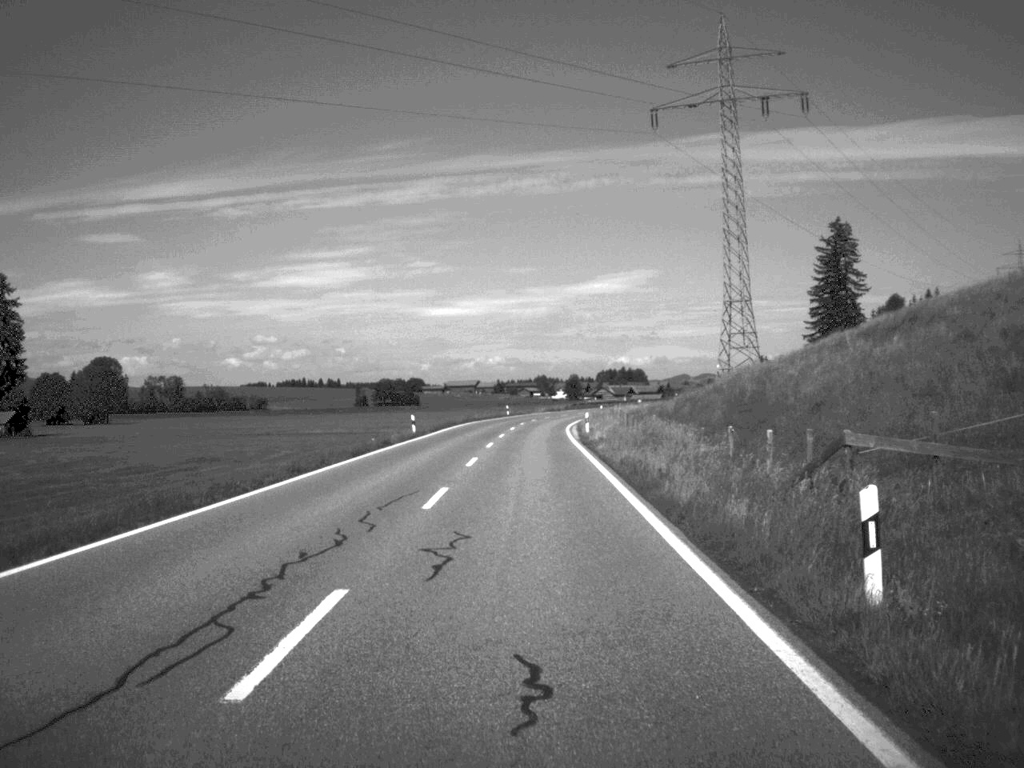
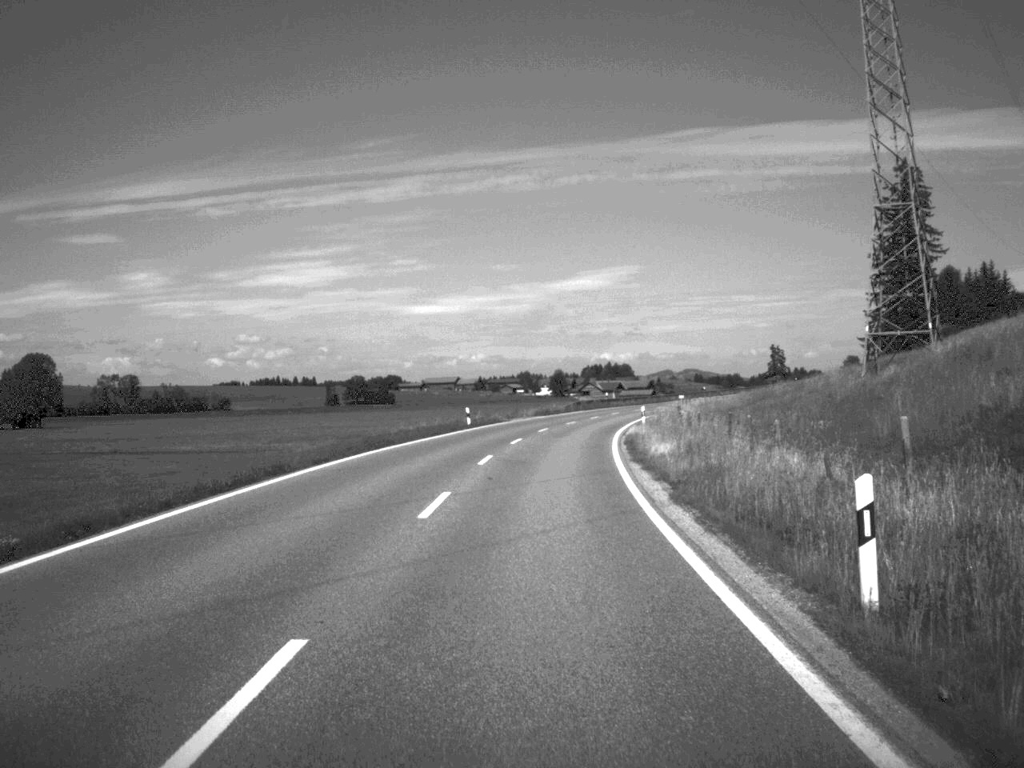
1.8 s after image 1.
(+0.2, +49.2) m; +1°
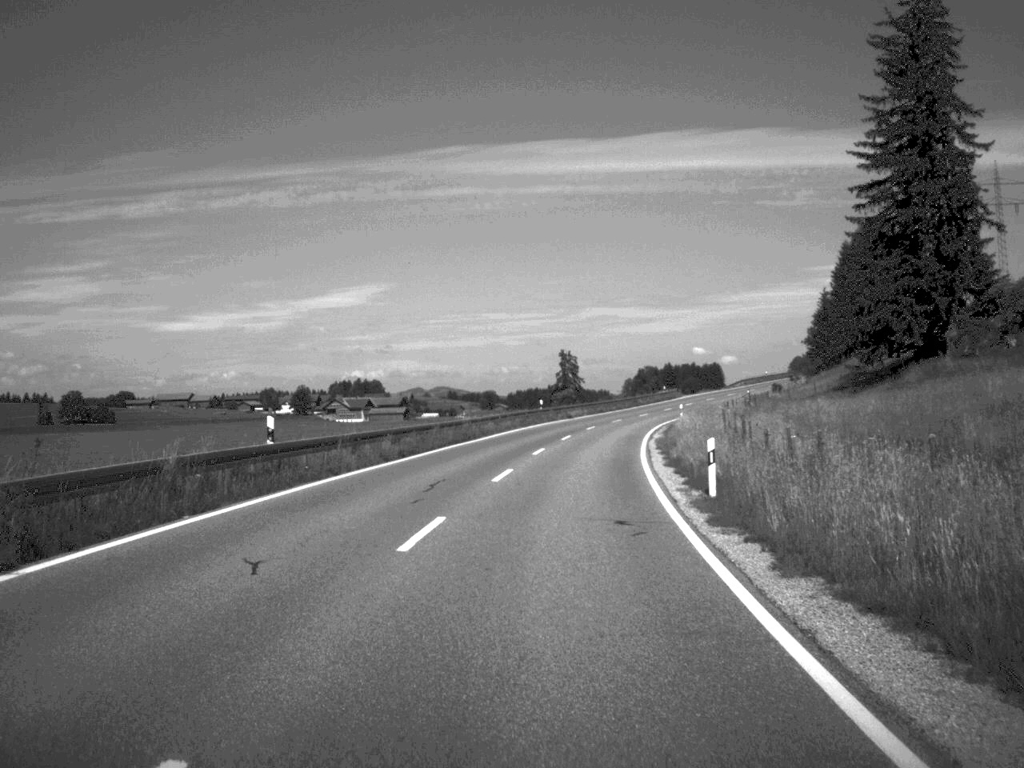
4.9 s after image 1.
(+6.8, +83.7) m; +11°
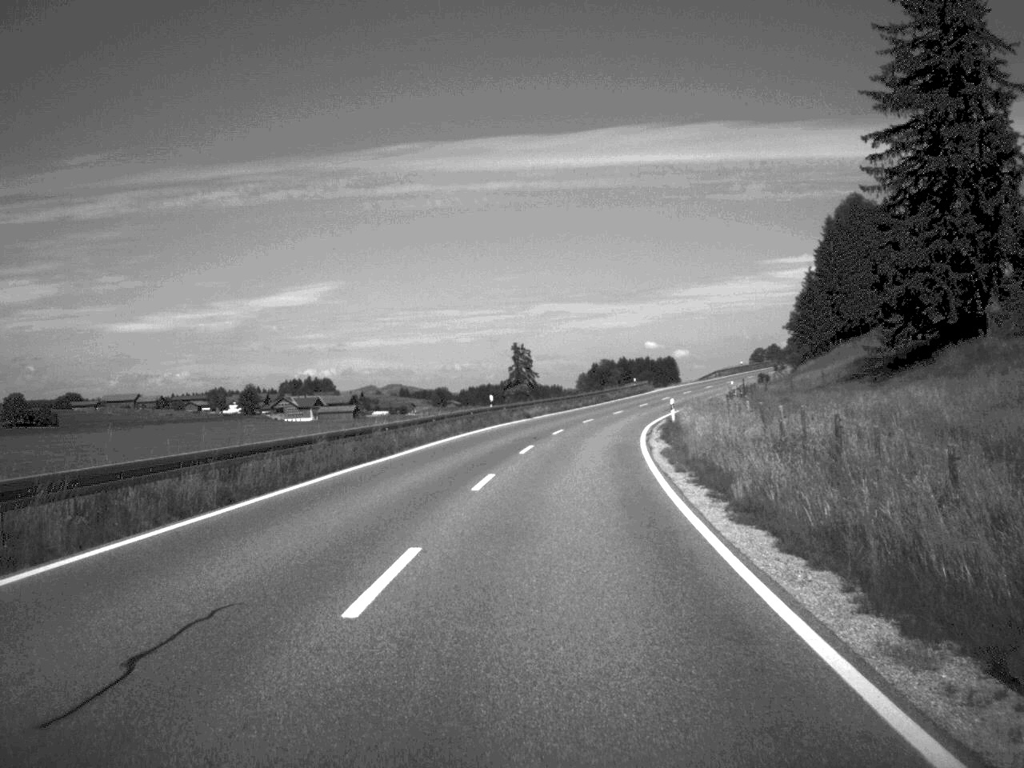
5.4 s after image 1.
(+0.3, +15.9) m; +2°
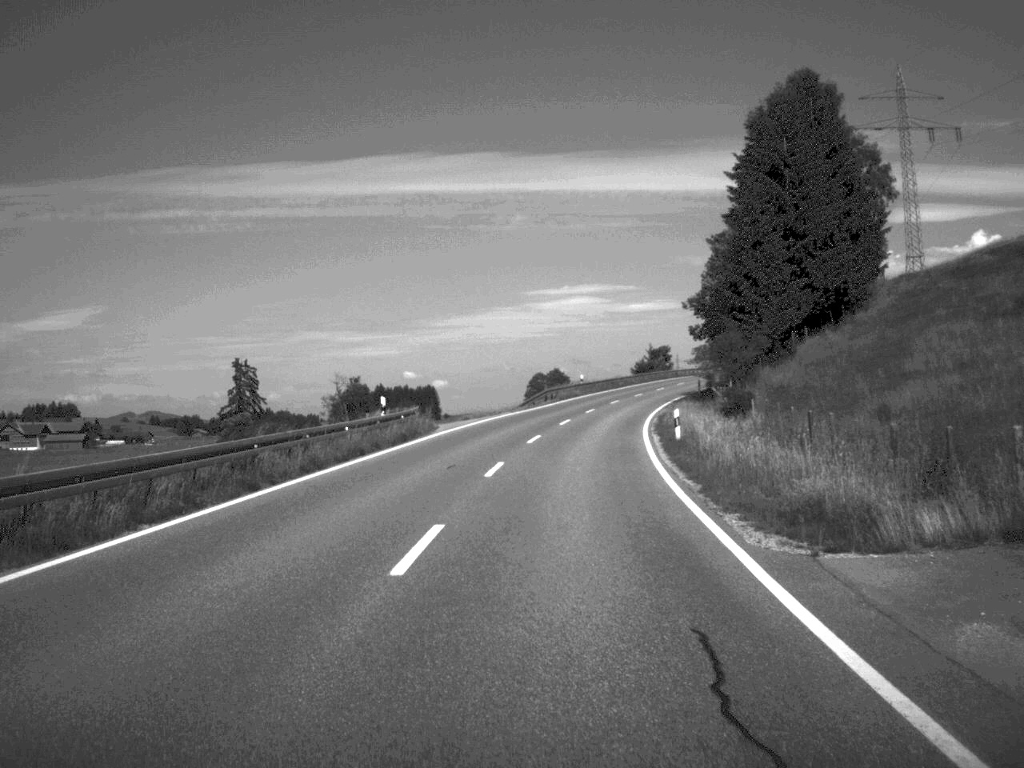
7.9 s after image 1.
(+5.9, +67.3) m; +11°
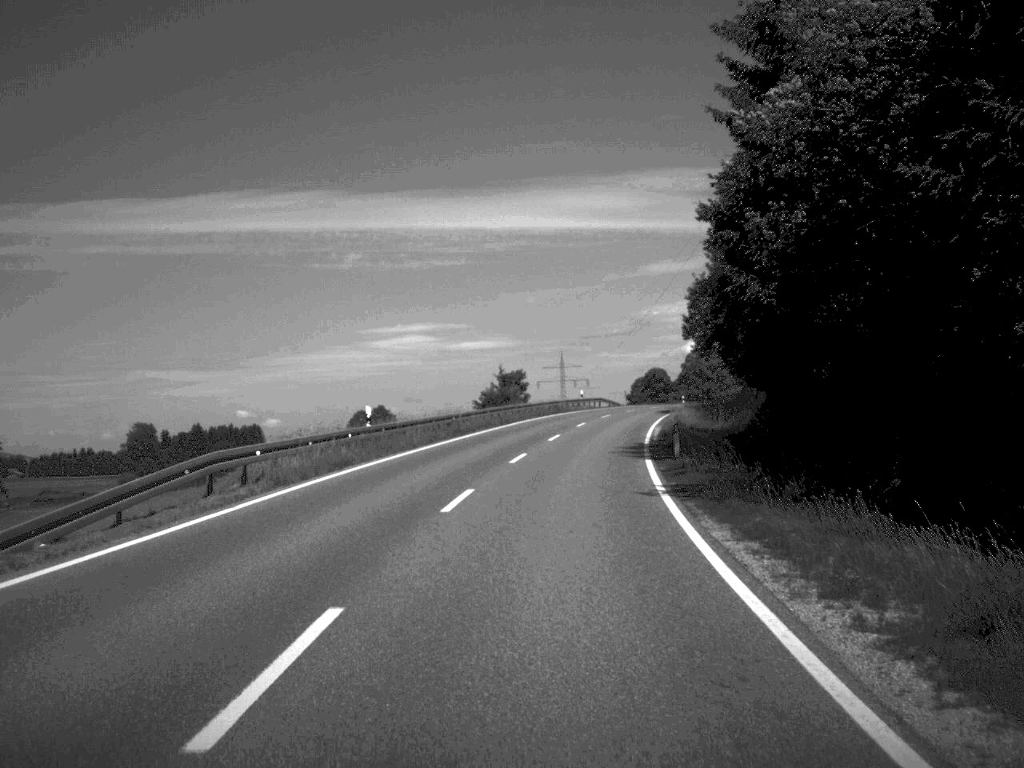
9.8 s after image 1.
(+3.3, +51.7) m; +7°
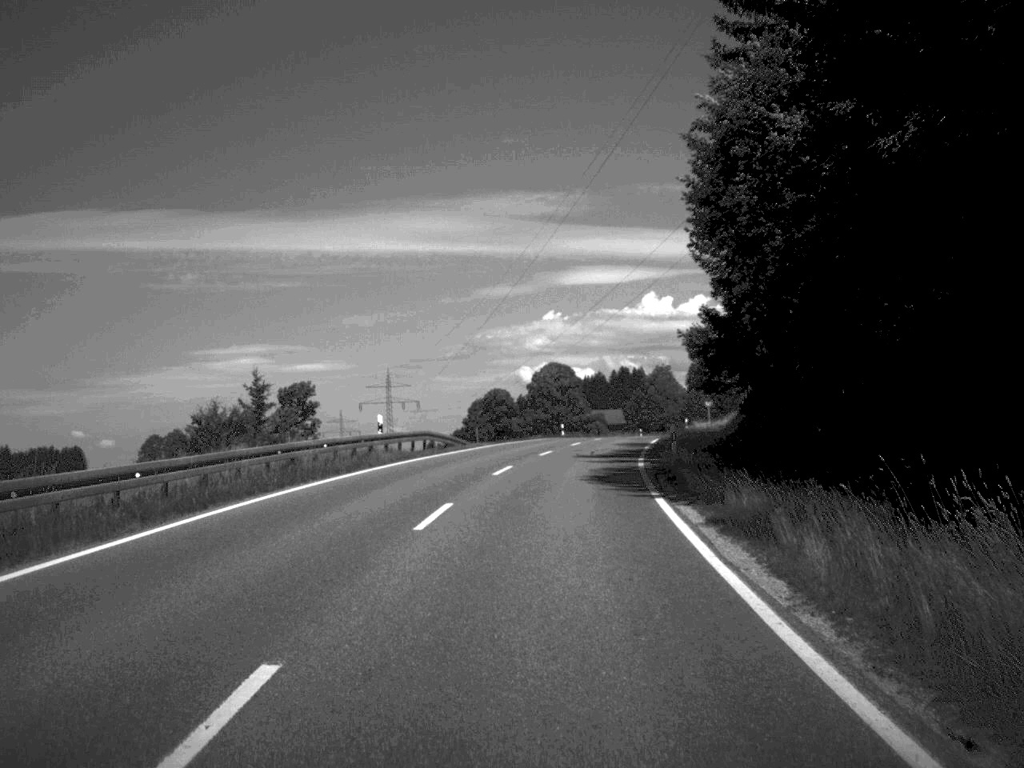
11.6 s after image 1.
(+3.0, +48.4) m; +7°
